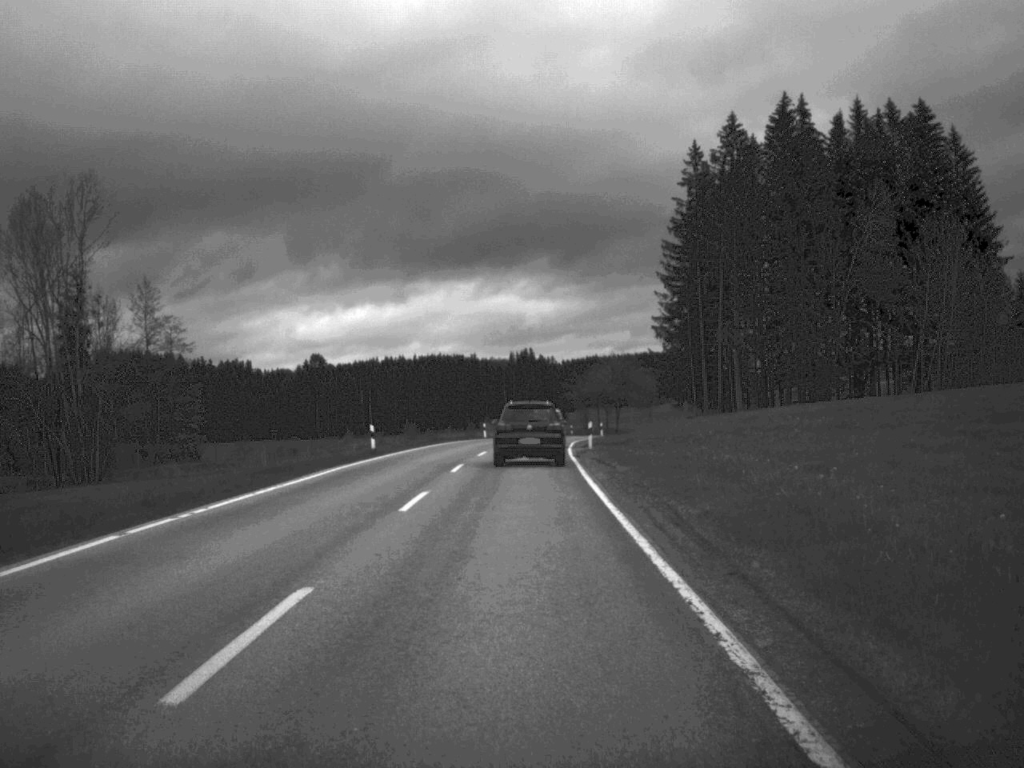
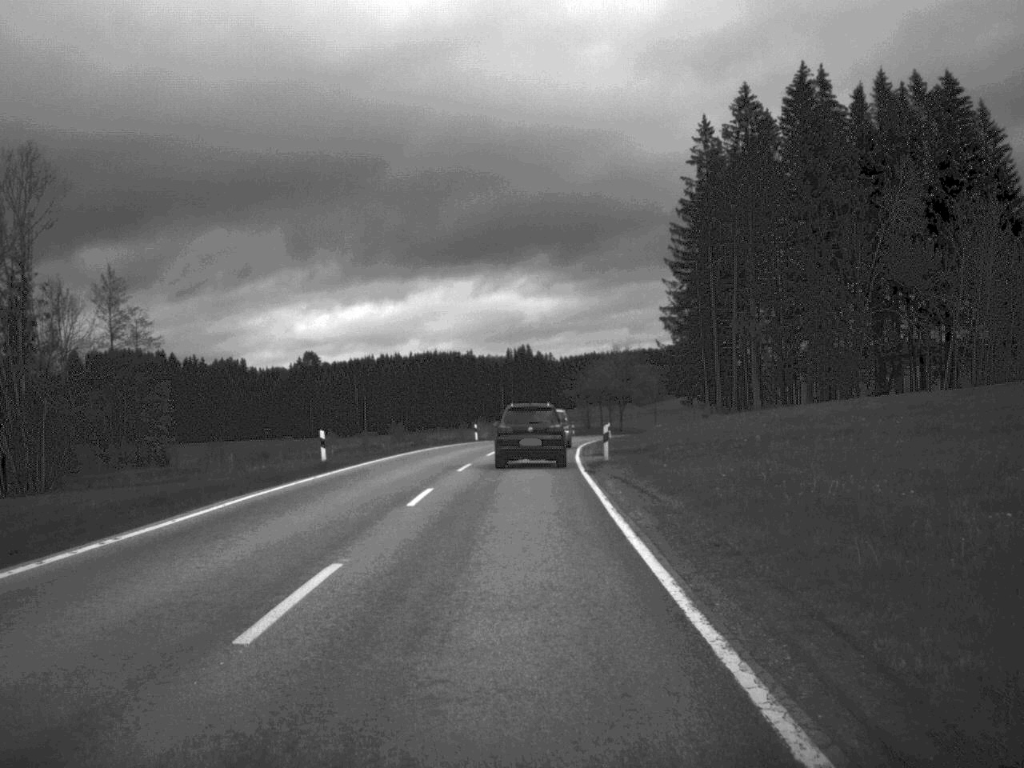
(0.0, +10.3) m; 0°
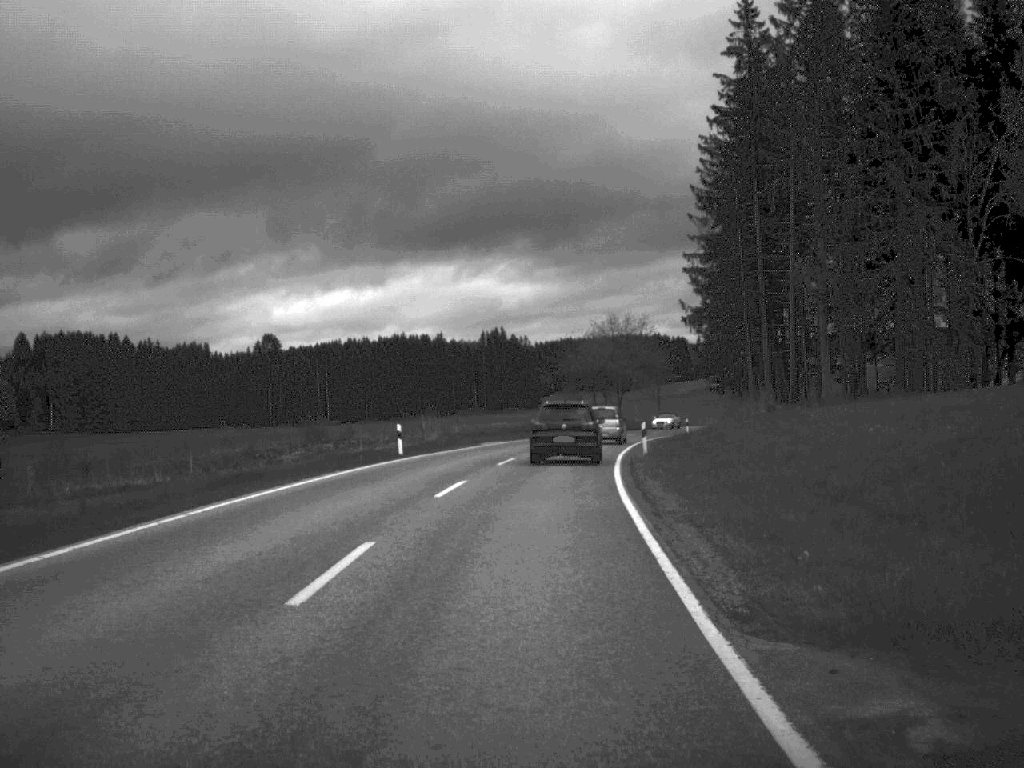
(+0.1, +33.5) m; +1°
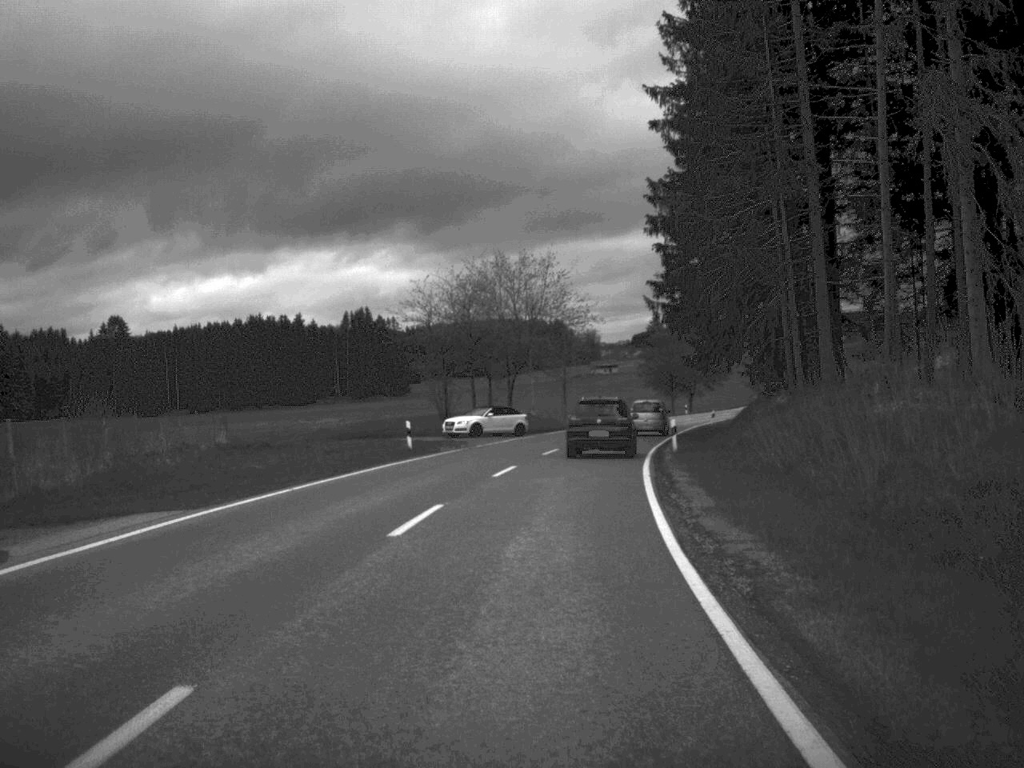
(+1.7, +41.8) m; +6°
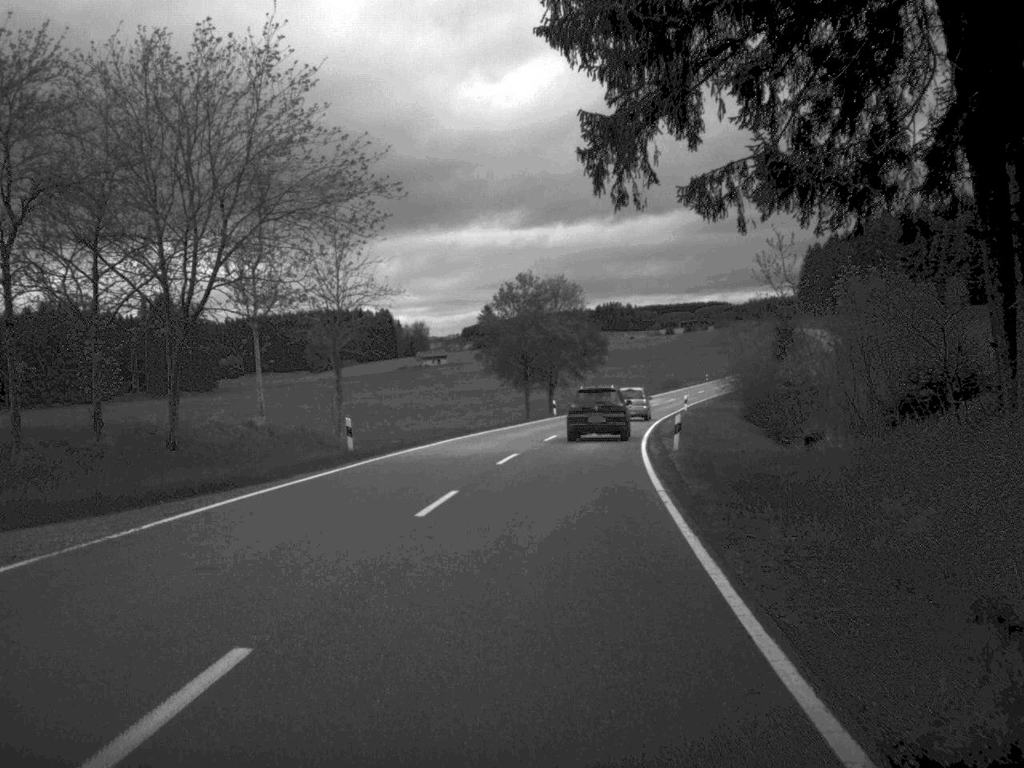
(+3.1, +45.5) m; +7°
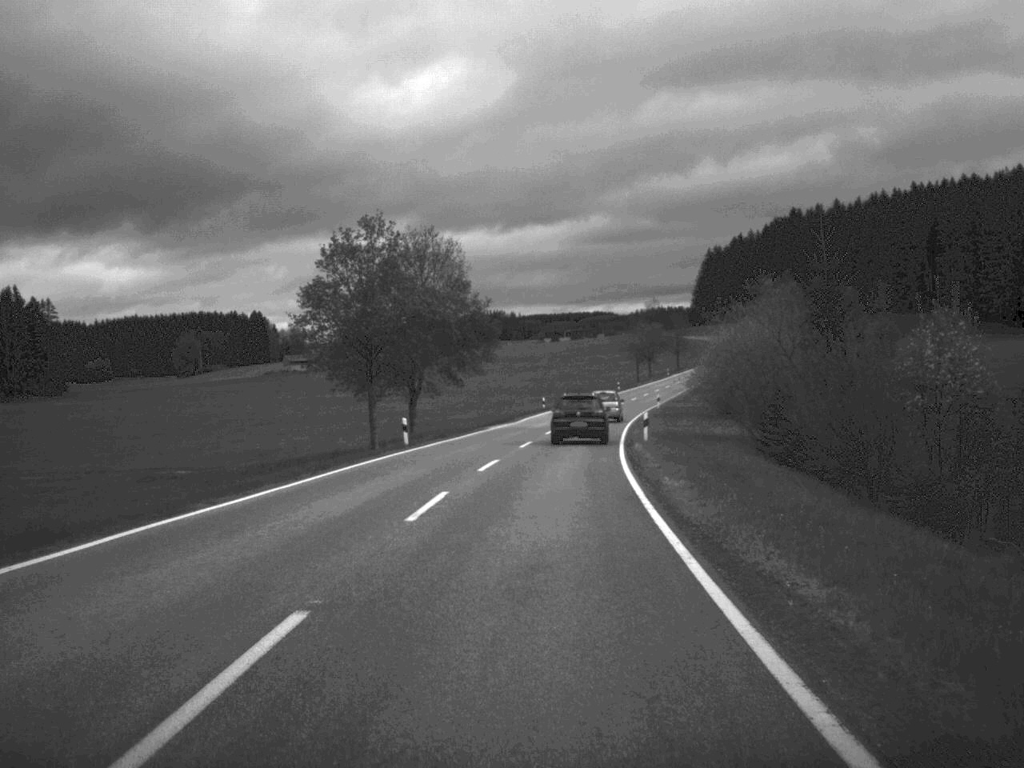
(+1.6, +34.1) m; +5°
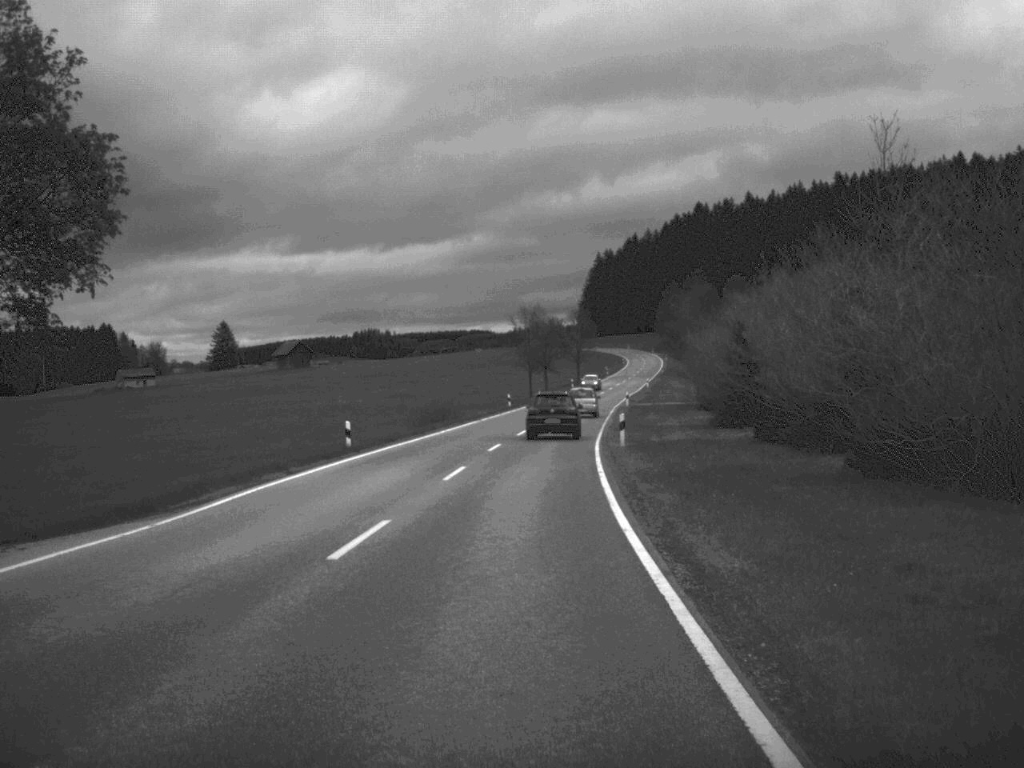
(+2.5, +49.9) m; +5°
